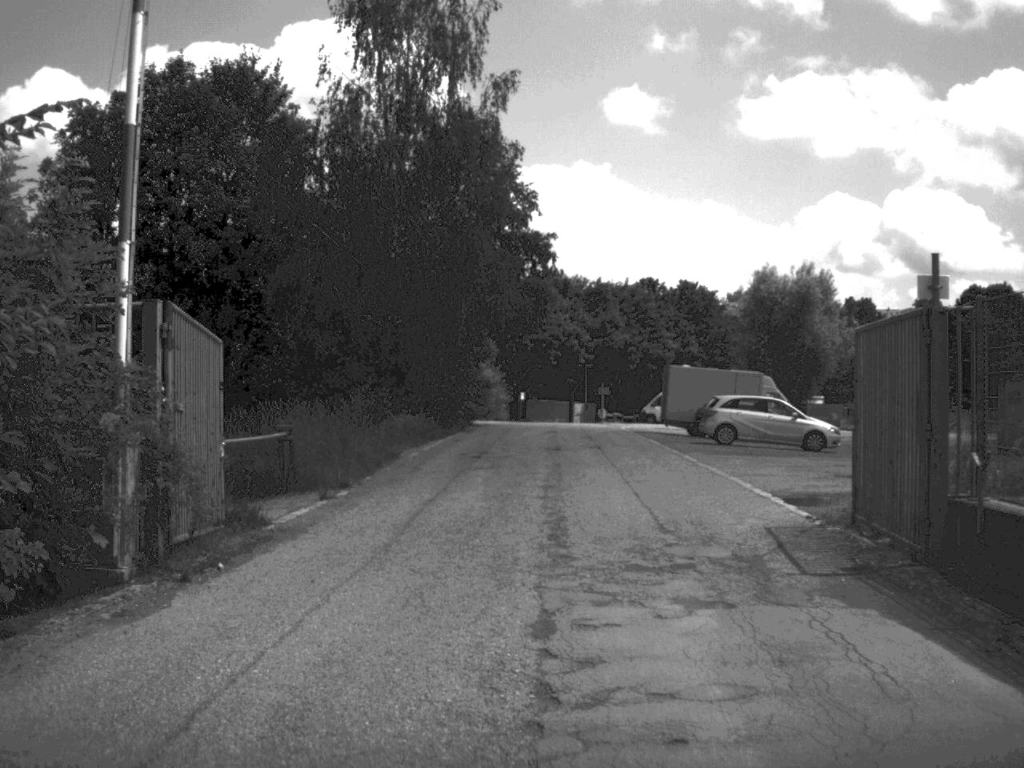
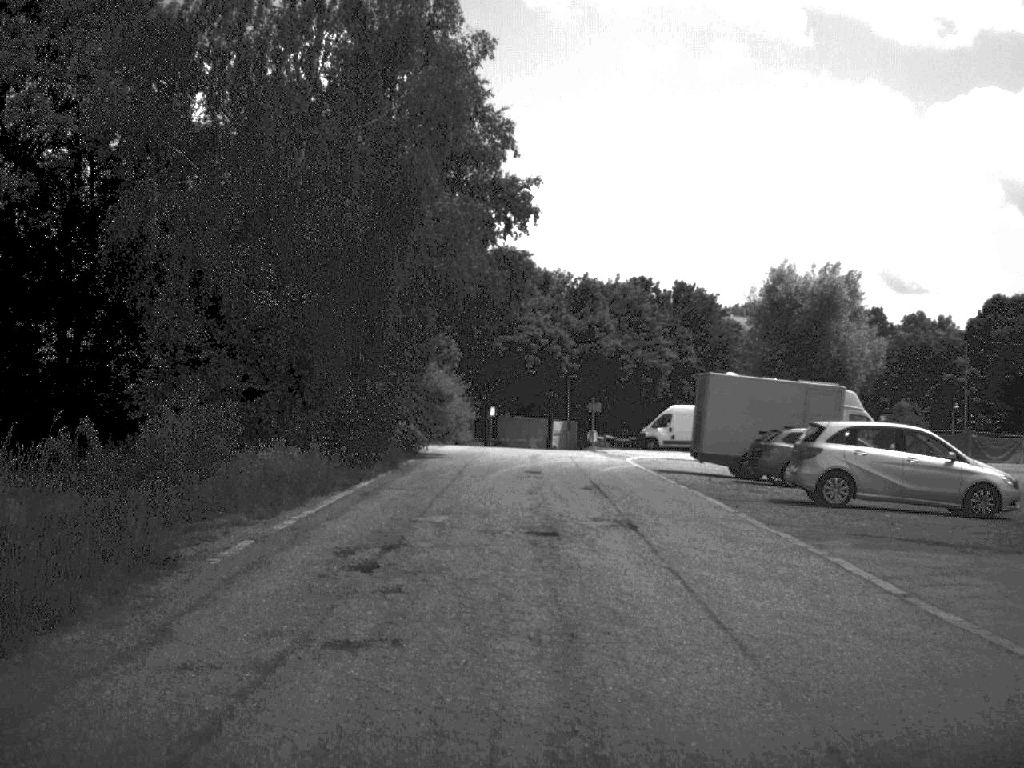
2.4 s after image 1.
(+0.1, +16.2) m; +1°
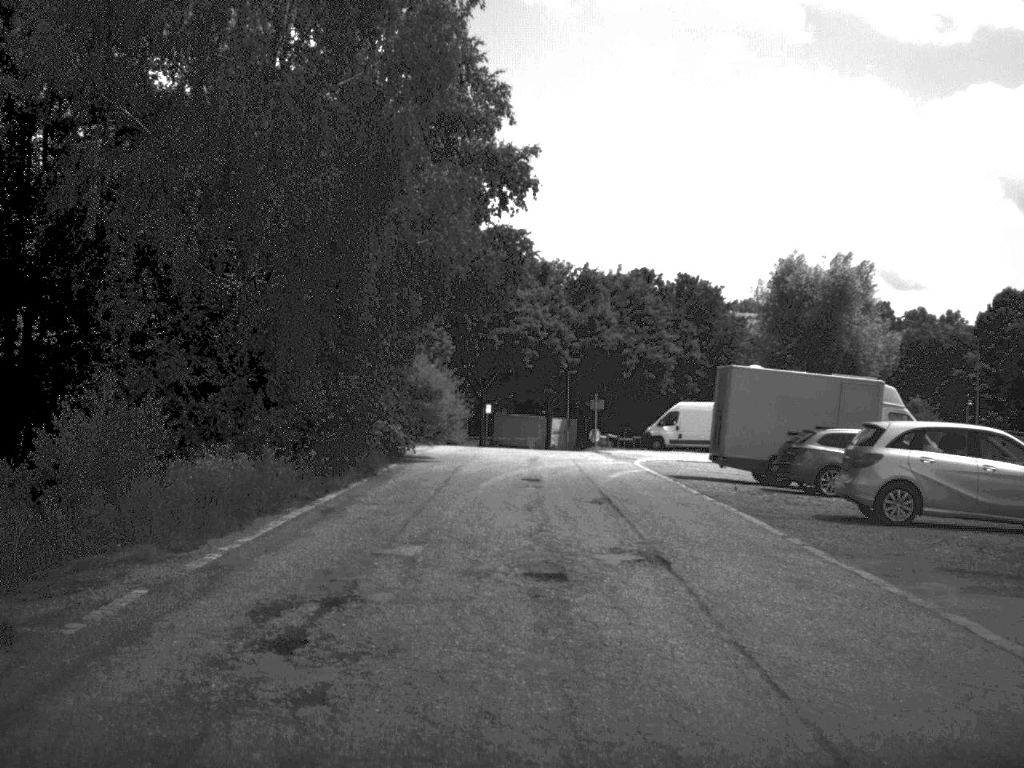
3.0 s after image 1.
(0.0, +3.9) m; 0°
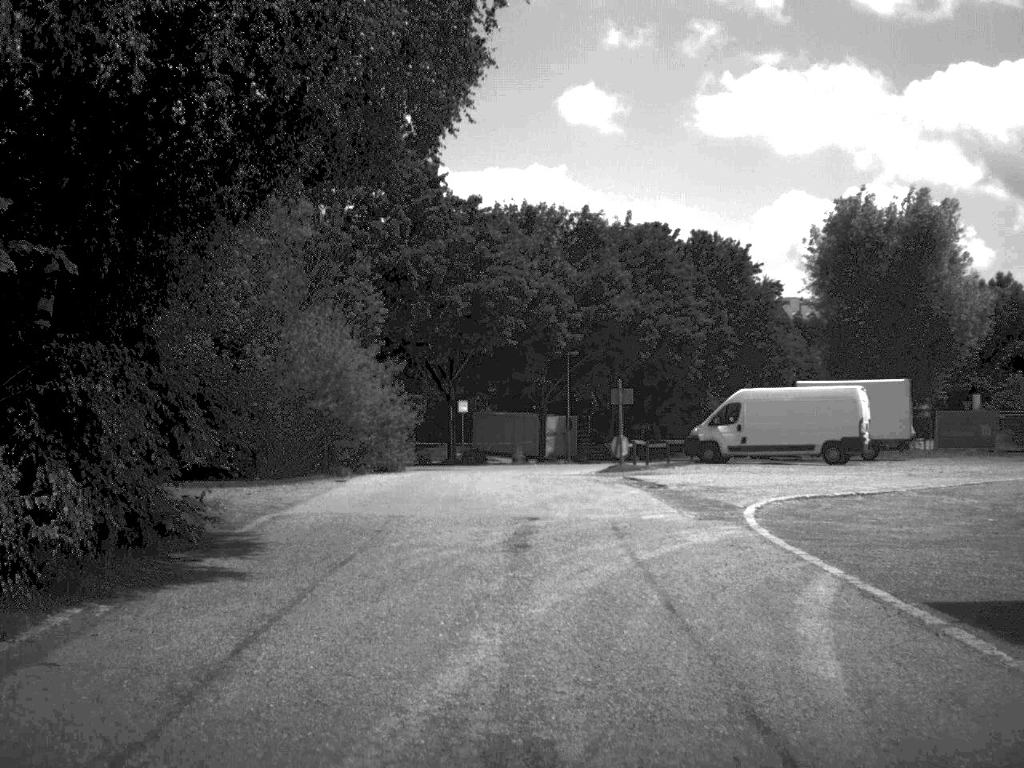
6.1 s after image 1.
(+0.1, +20.7) m; 0°
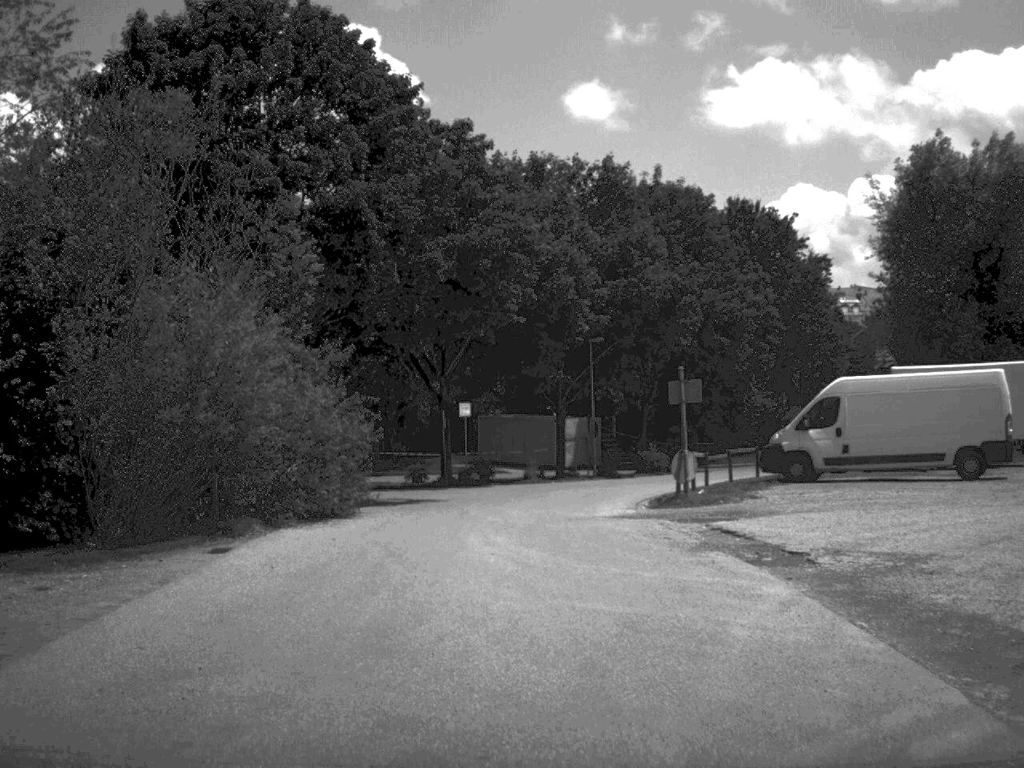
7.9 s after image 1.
(-0.1, +11.6) m; -1°
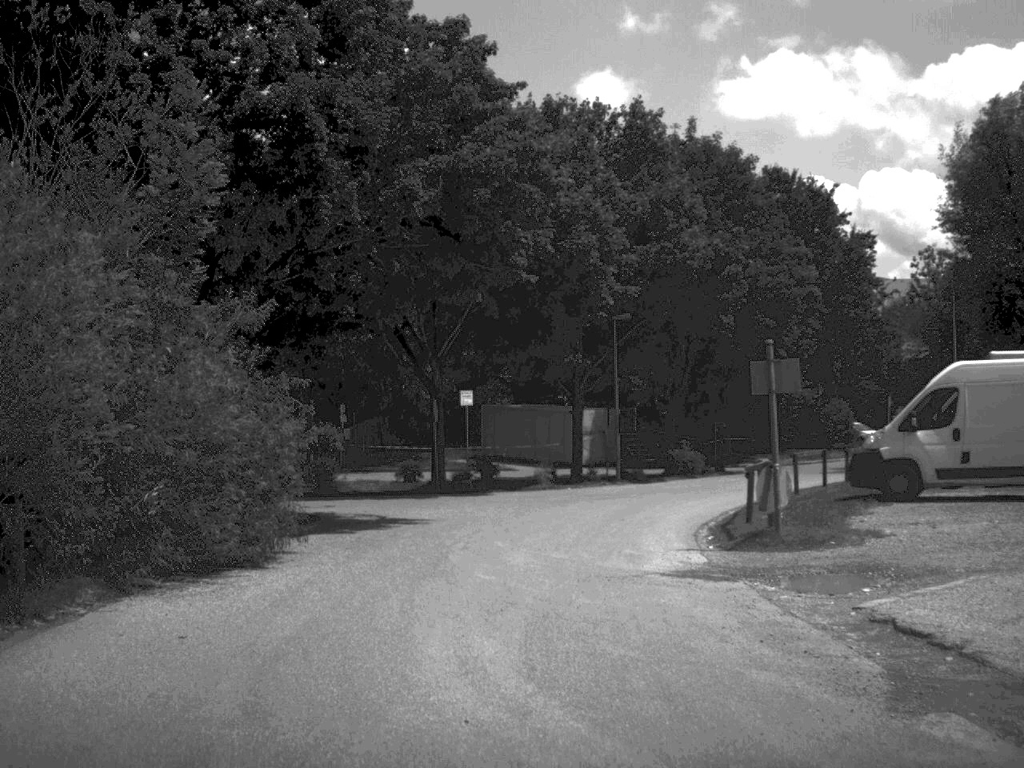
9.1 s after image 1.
(0.0, +7.5) m; -1°
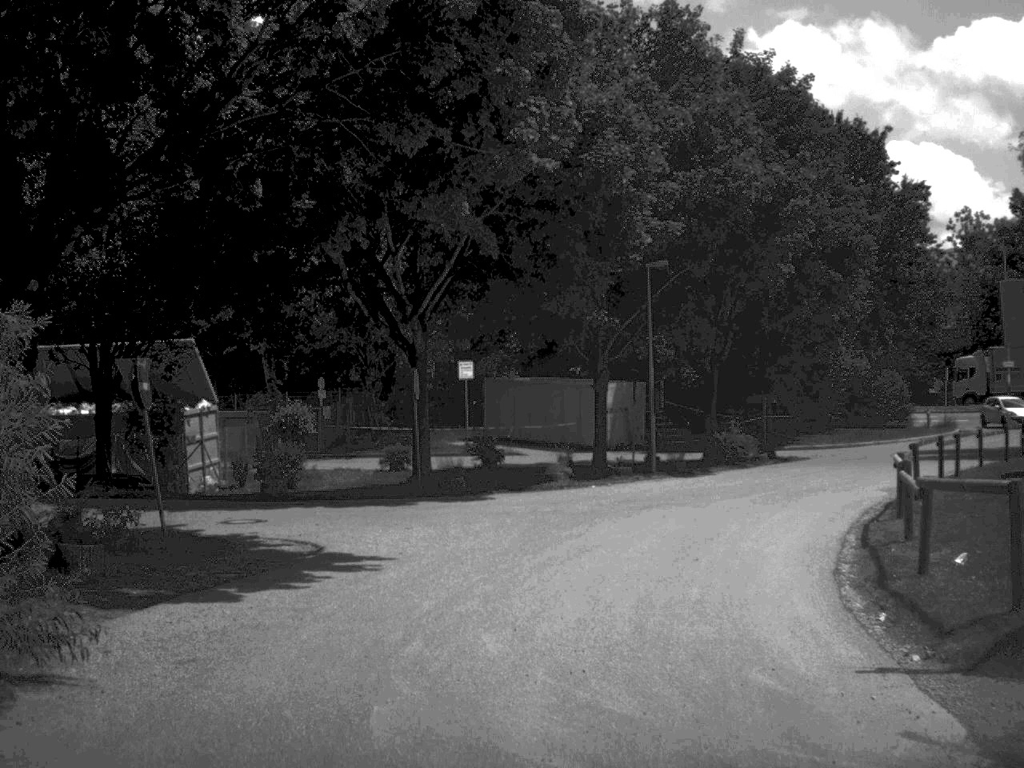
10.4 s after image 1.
(0.0, +8.0) m; 0°
